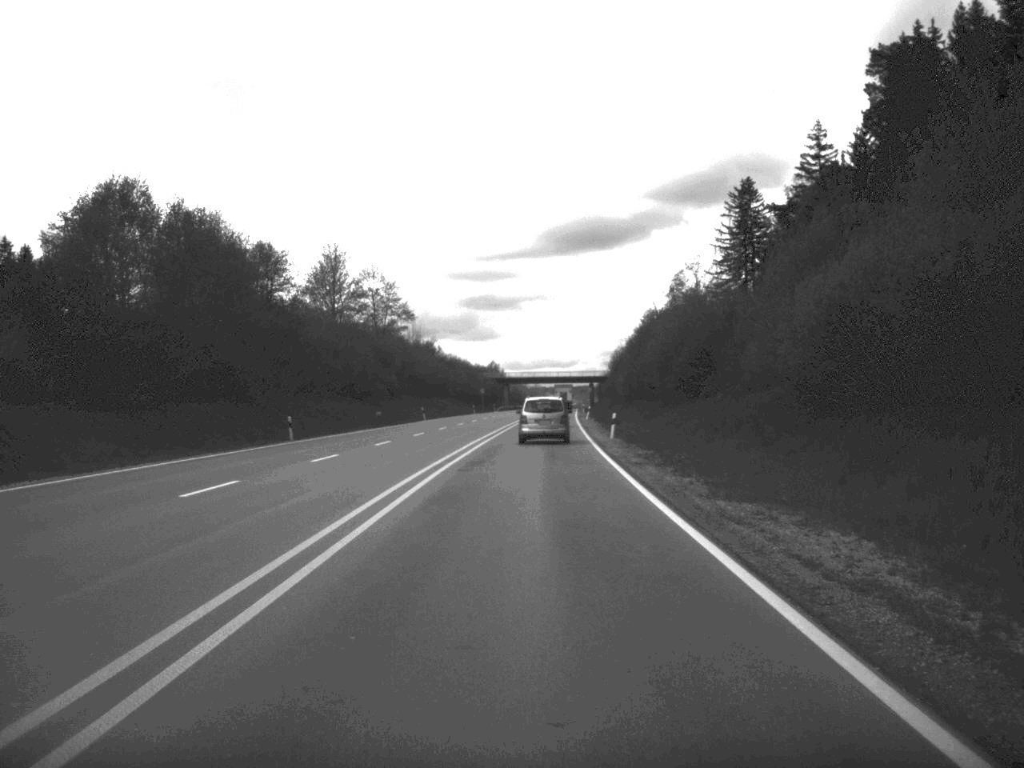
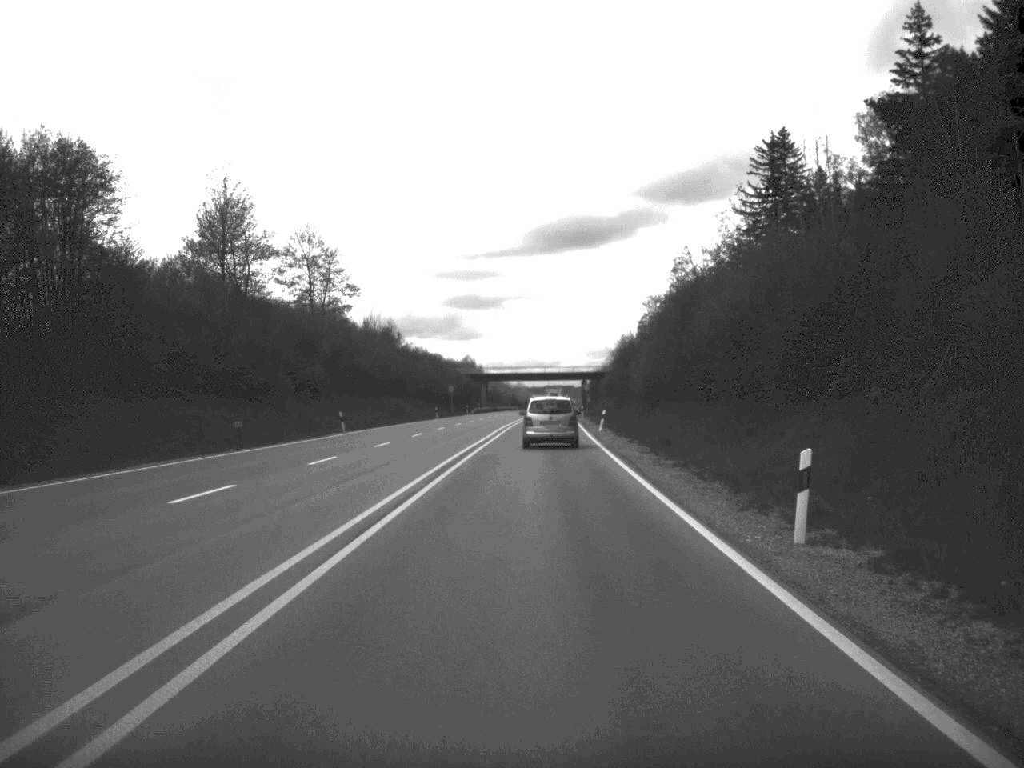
(+0.2, +36.7) m; +1°
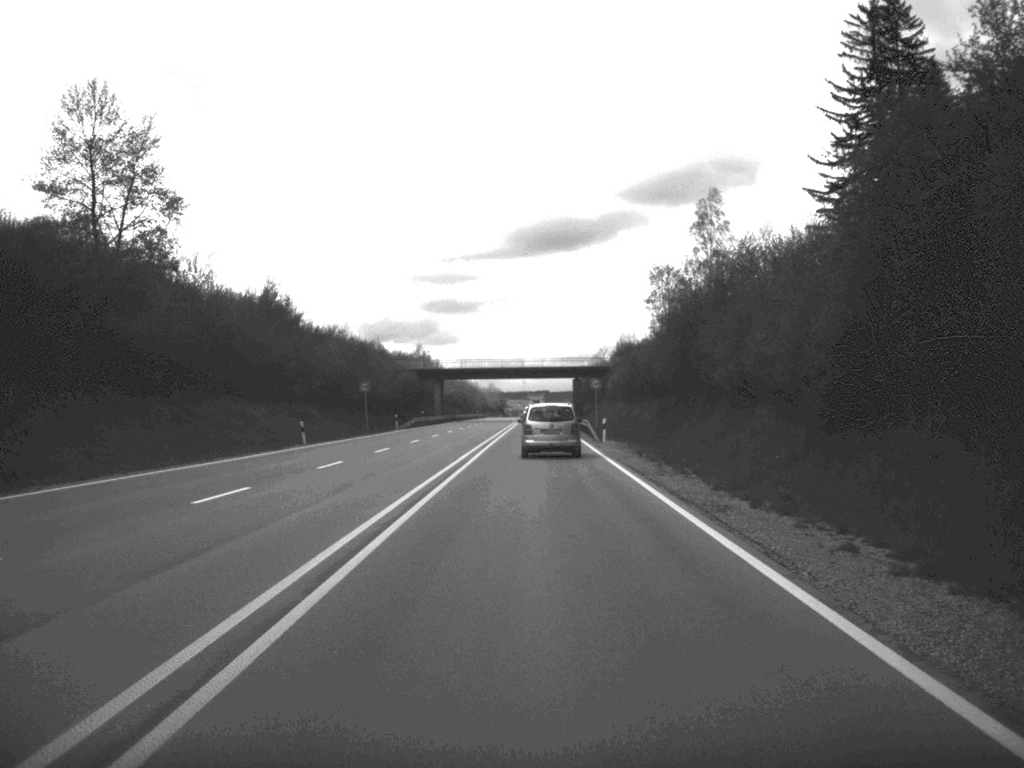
(+0.5, +58.3) m; +1°
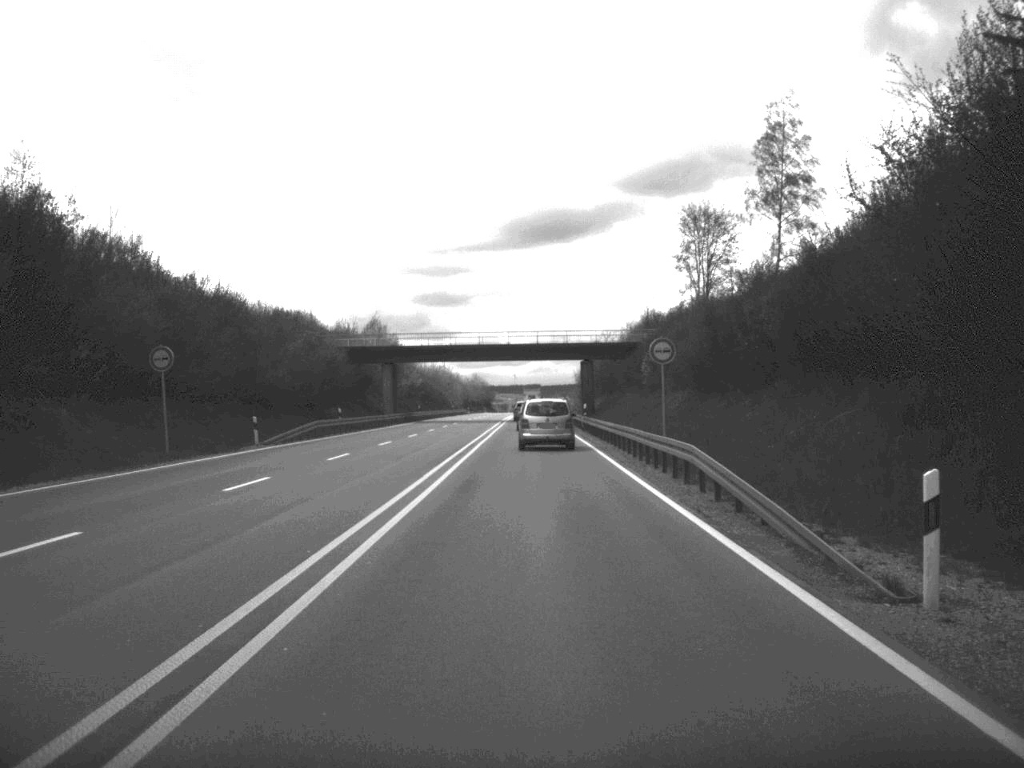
(+0.2, +45.0) m; 0°
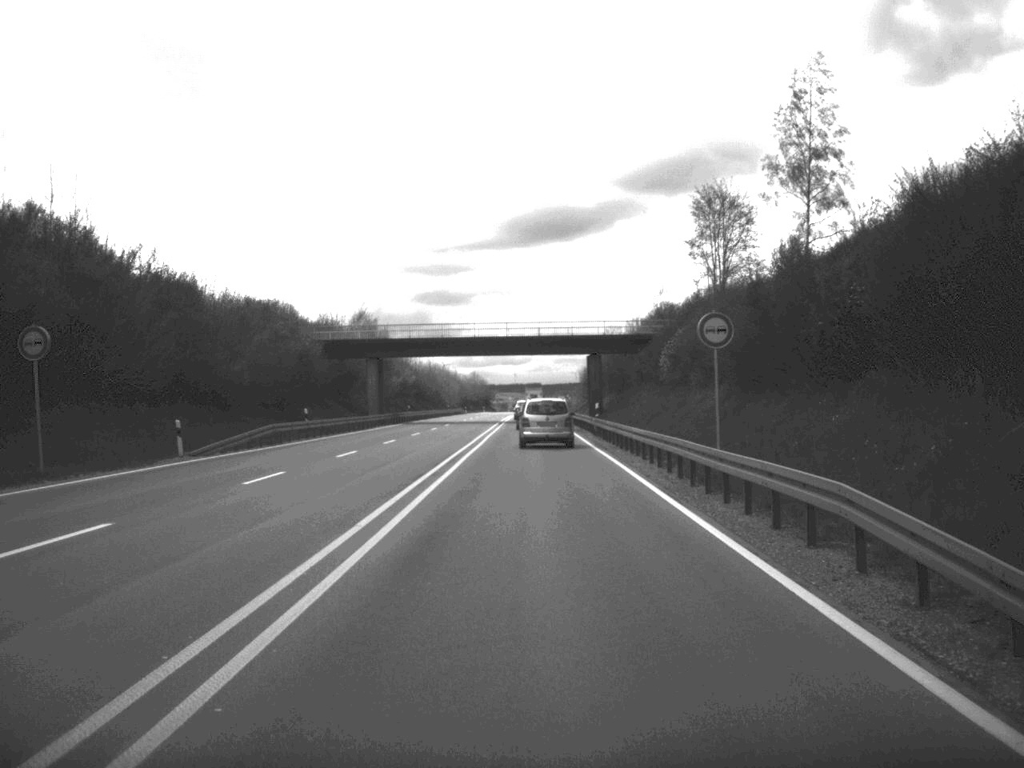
(0.0, +10.5) m; 0°
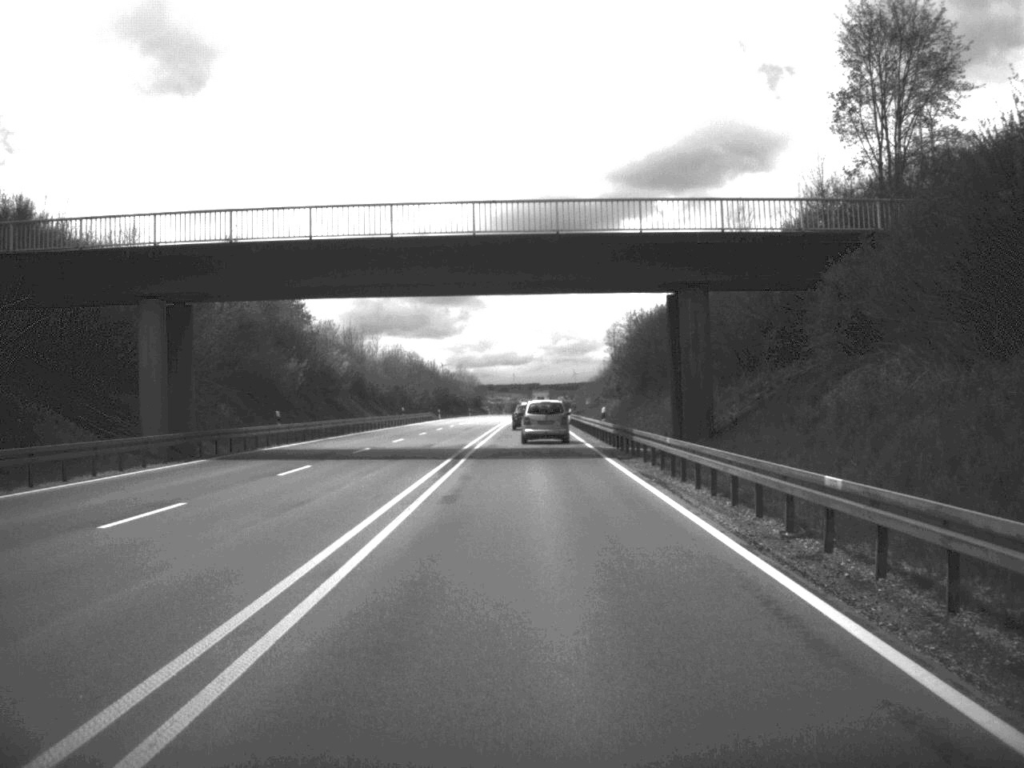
(-0.1, +55.7) m; 0°
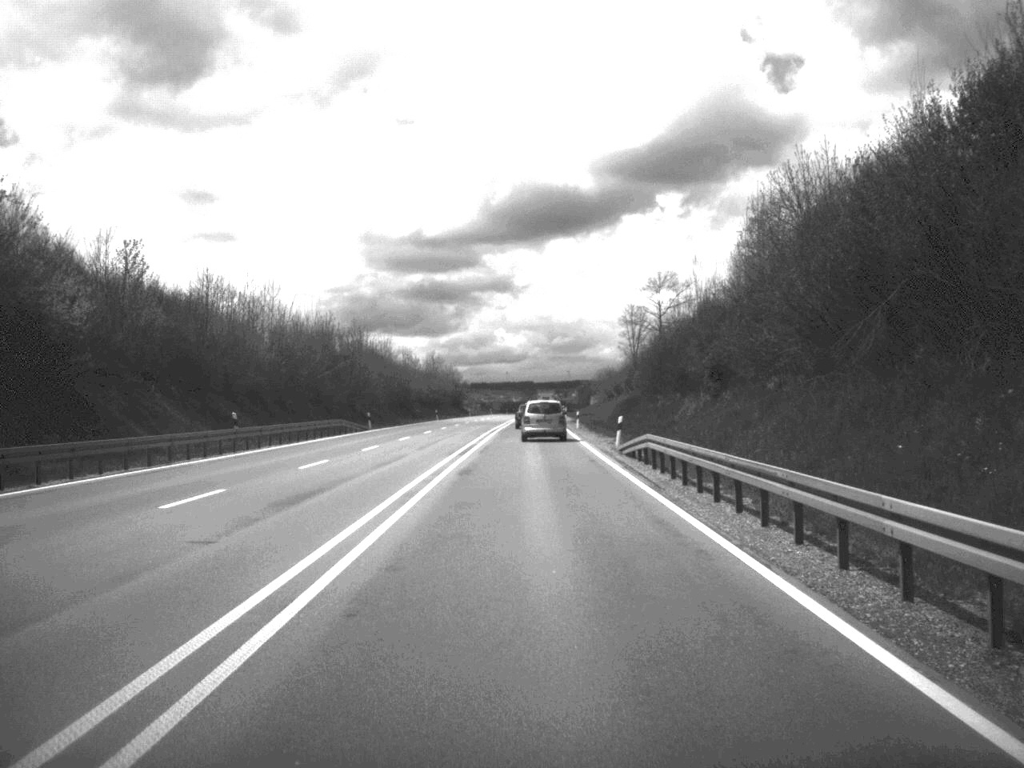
(-0.1, +56.5) m; 0°
